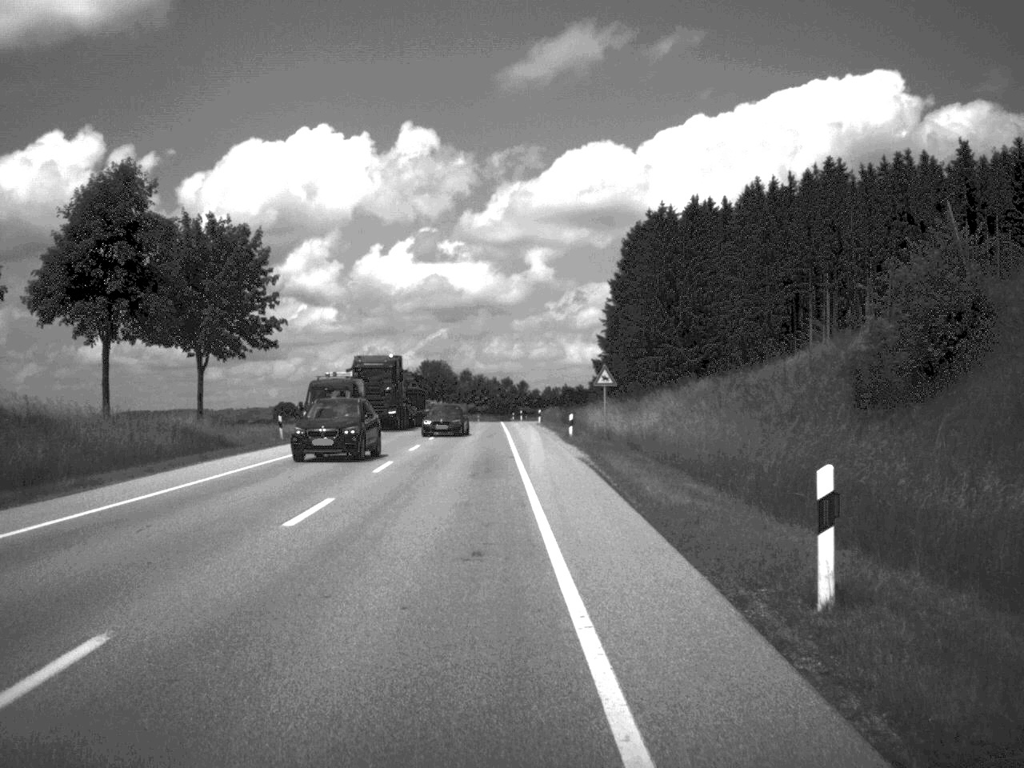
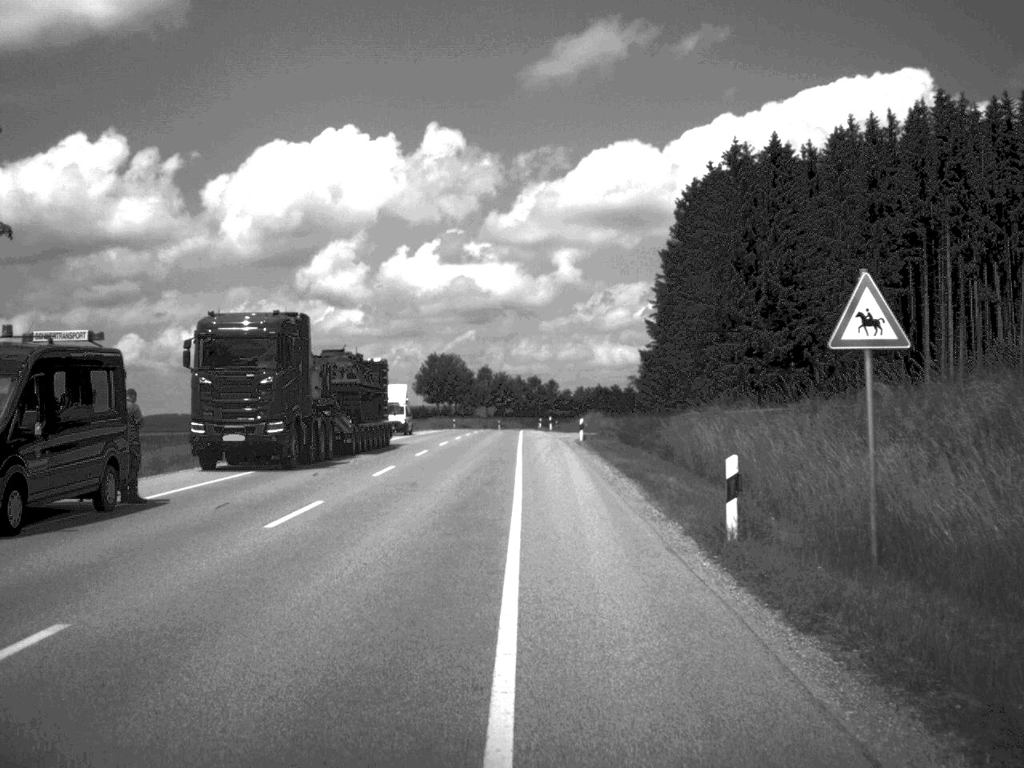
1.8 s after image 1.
(-0.2, +34.5) m; -1°
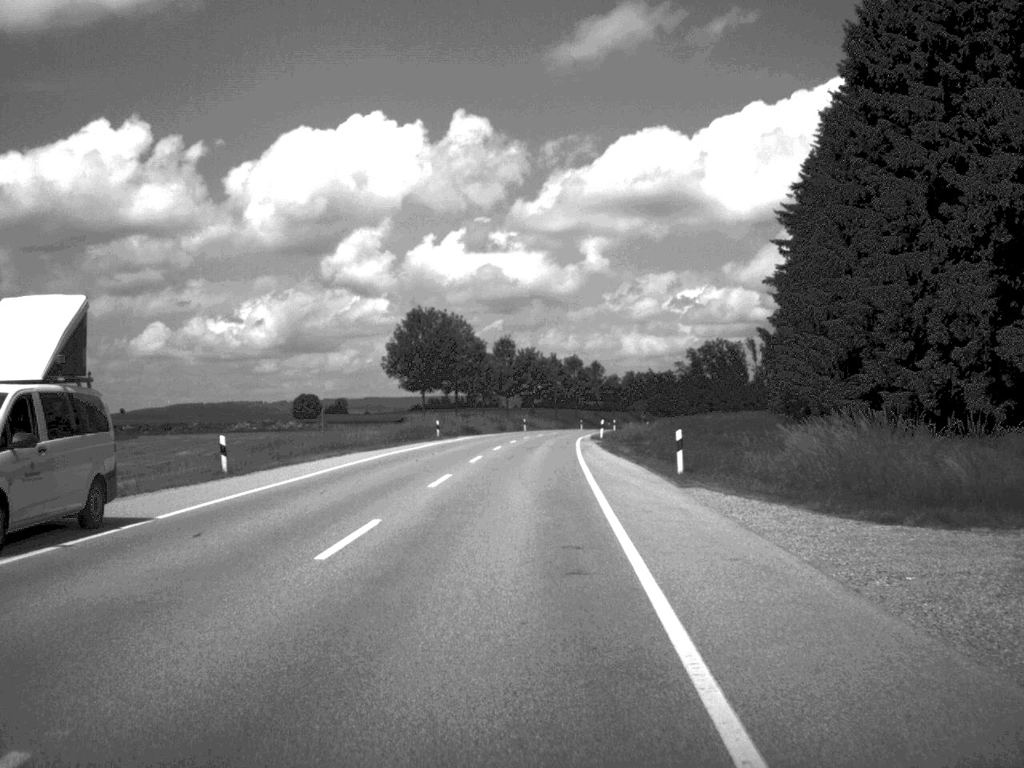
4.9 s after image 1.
(-1.2, +61.5) m; -2°
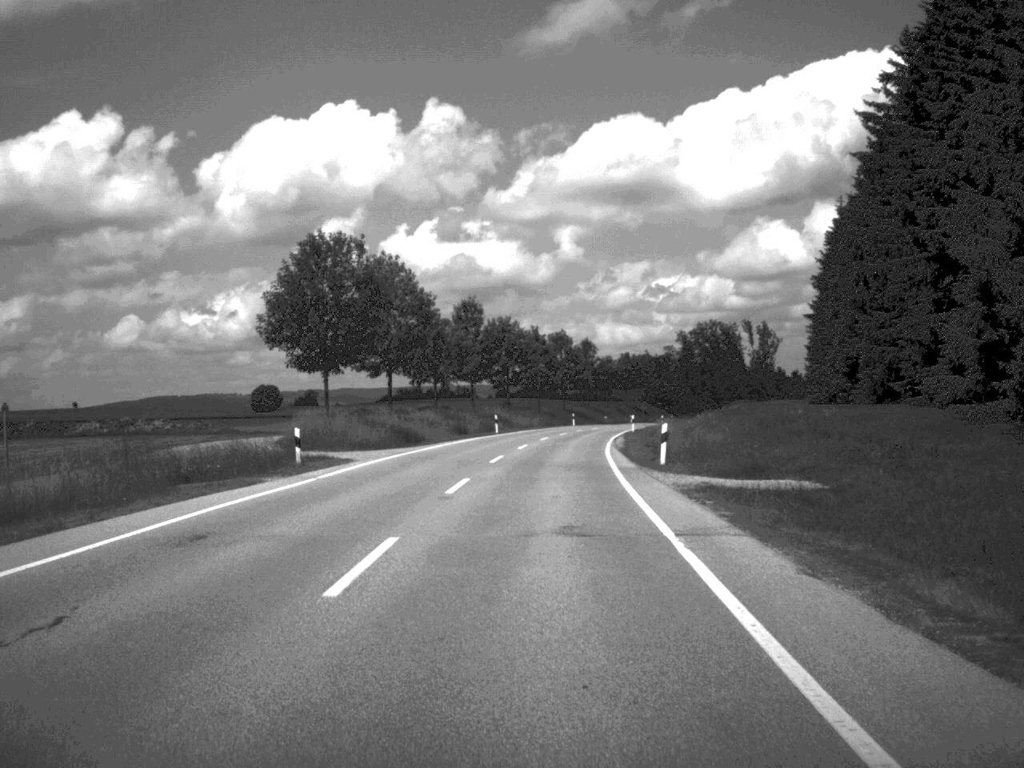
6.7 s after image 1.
(+0.1, +37.6) m; +1°
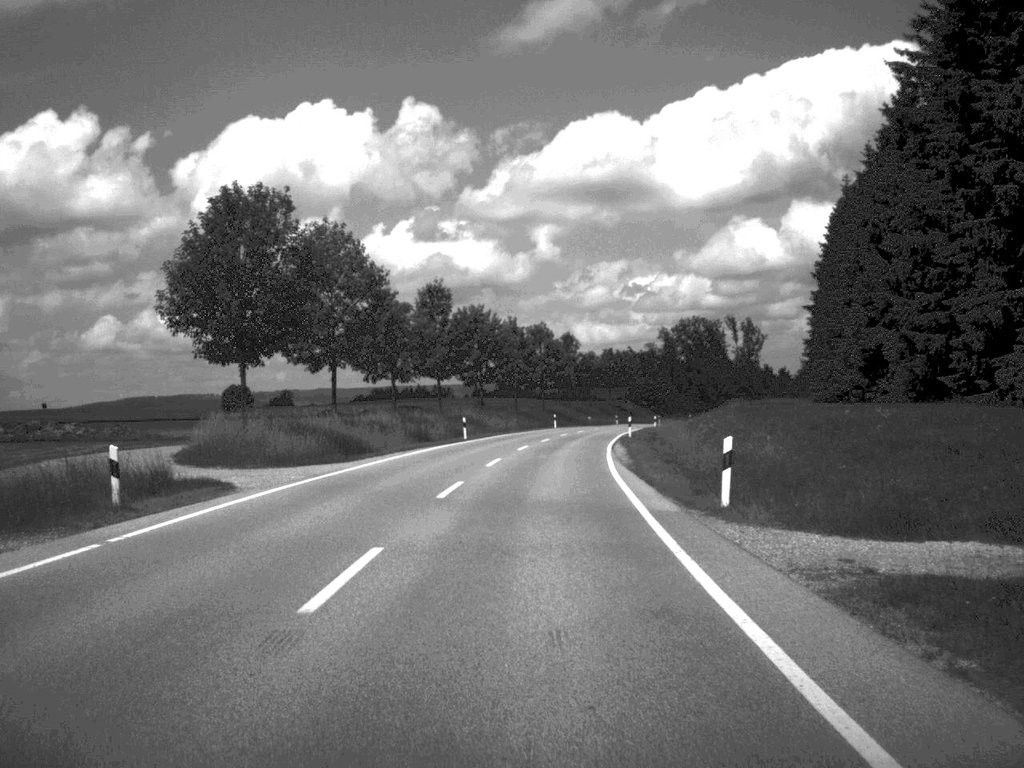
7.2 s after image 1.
(+0.1, +12.5) m; +1°
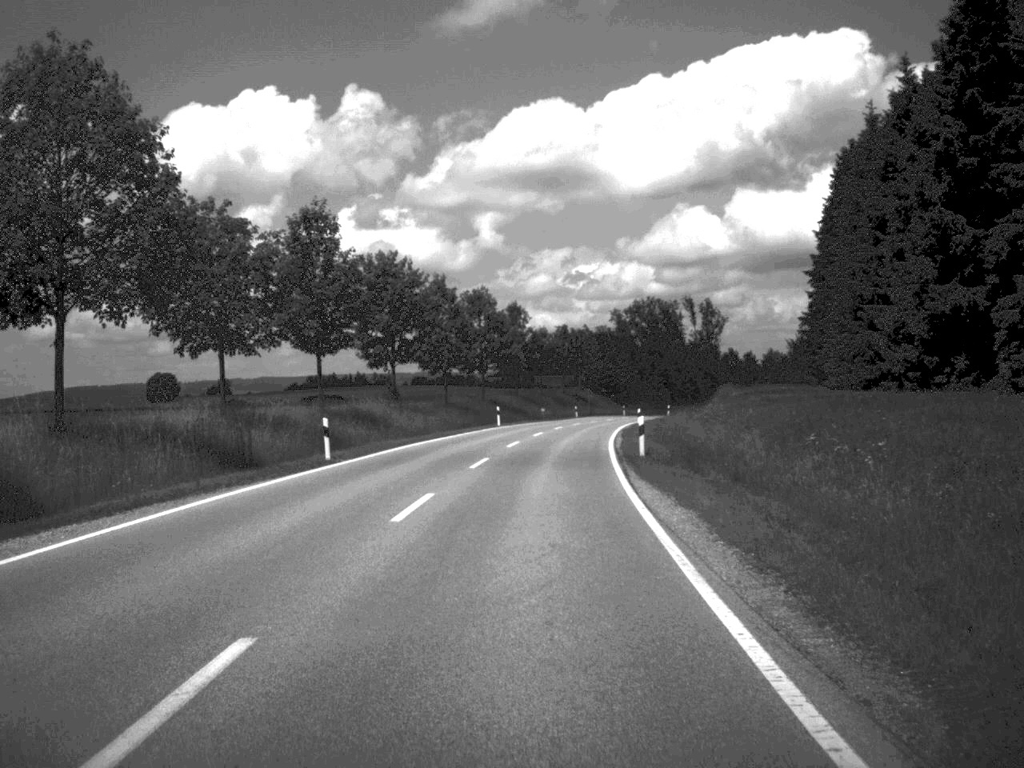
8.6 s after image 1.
(+0.6, +28.4) m; +2°
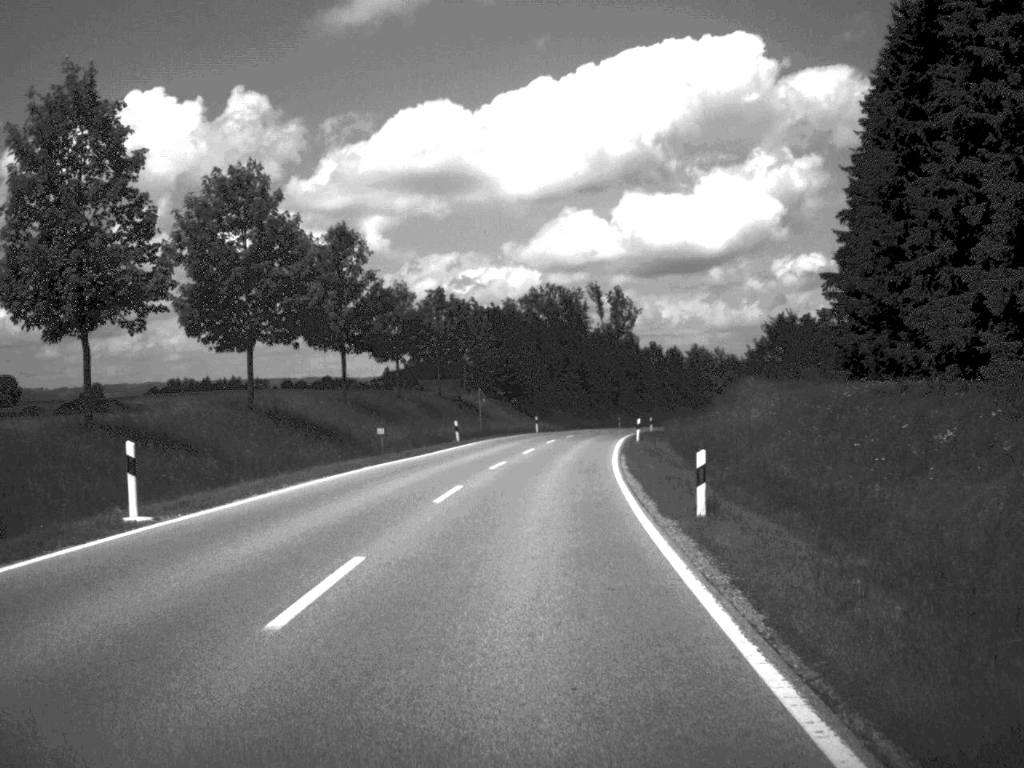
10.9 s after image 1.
(+2.2, +53.2) m; +5°
